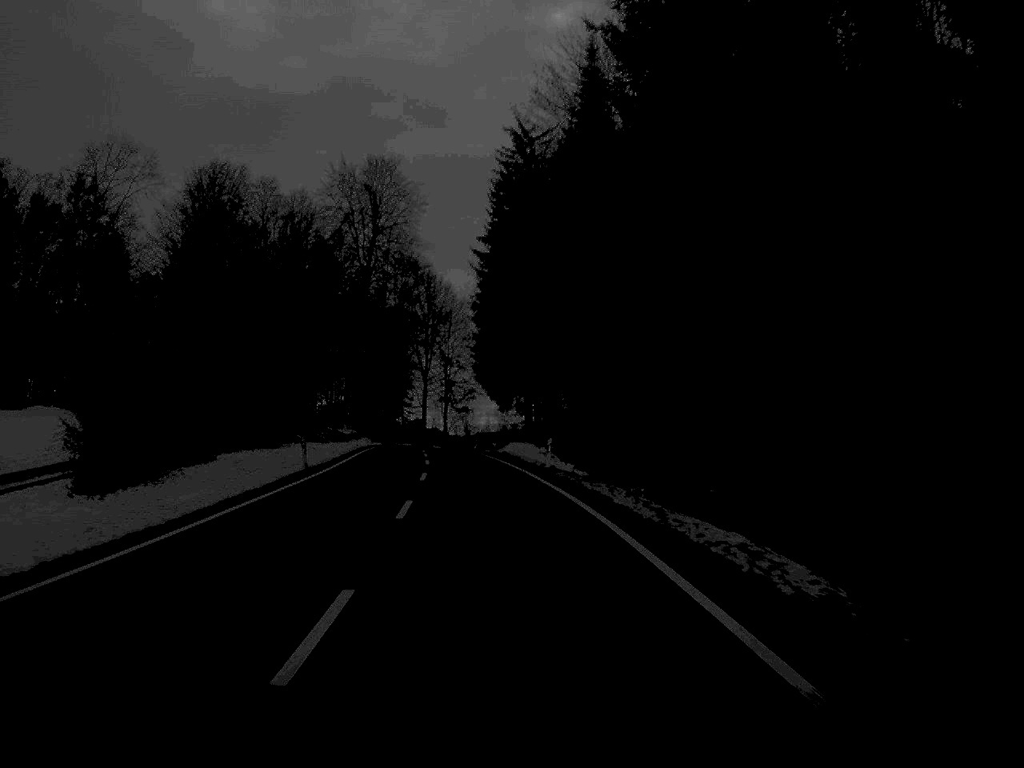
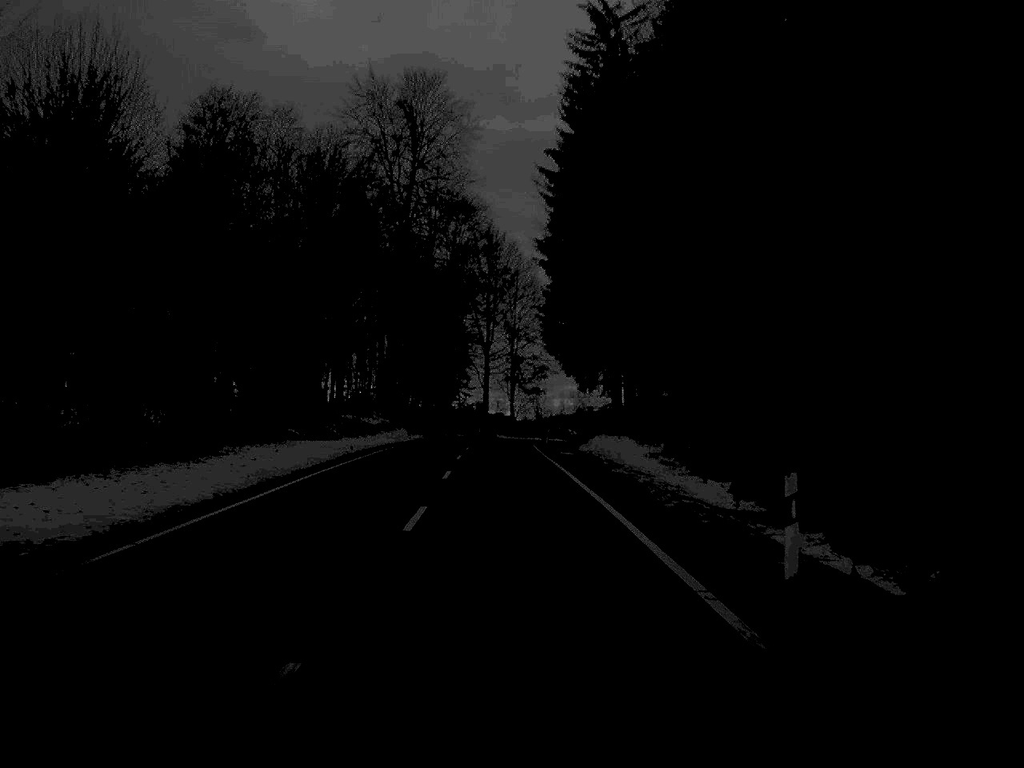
(-0.9, +27.4) m; -3°
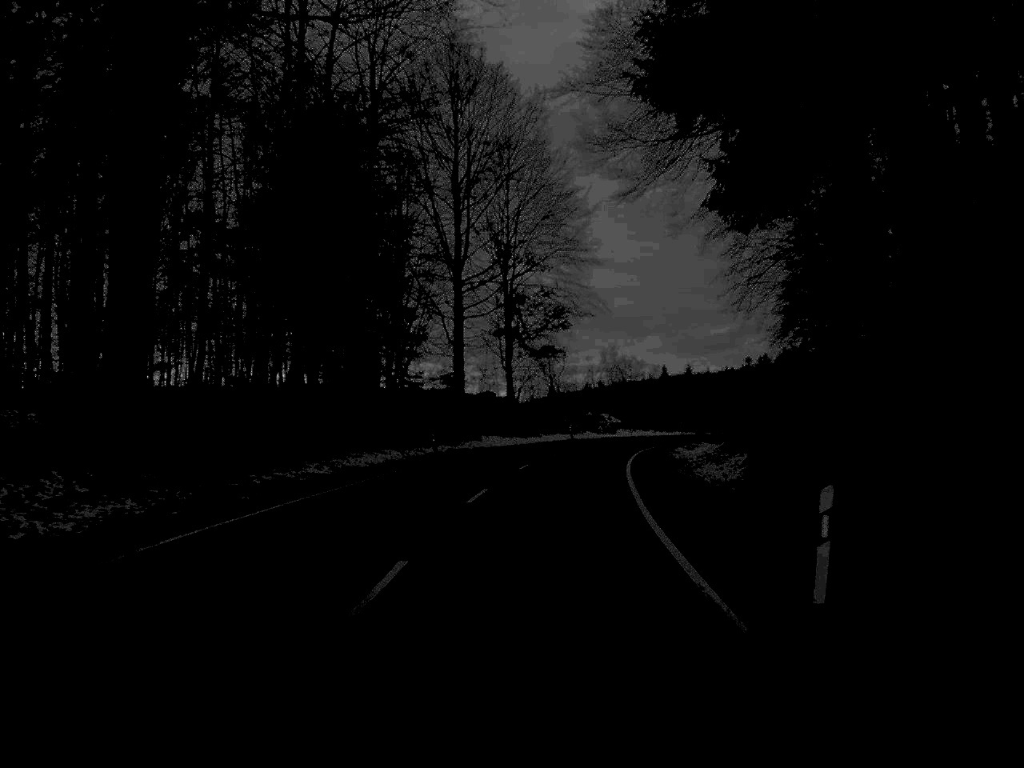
(-0.9, +66.2) m; +1°
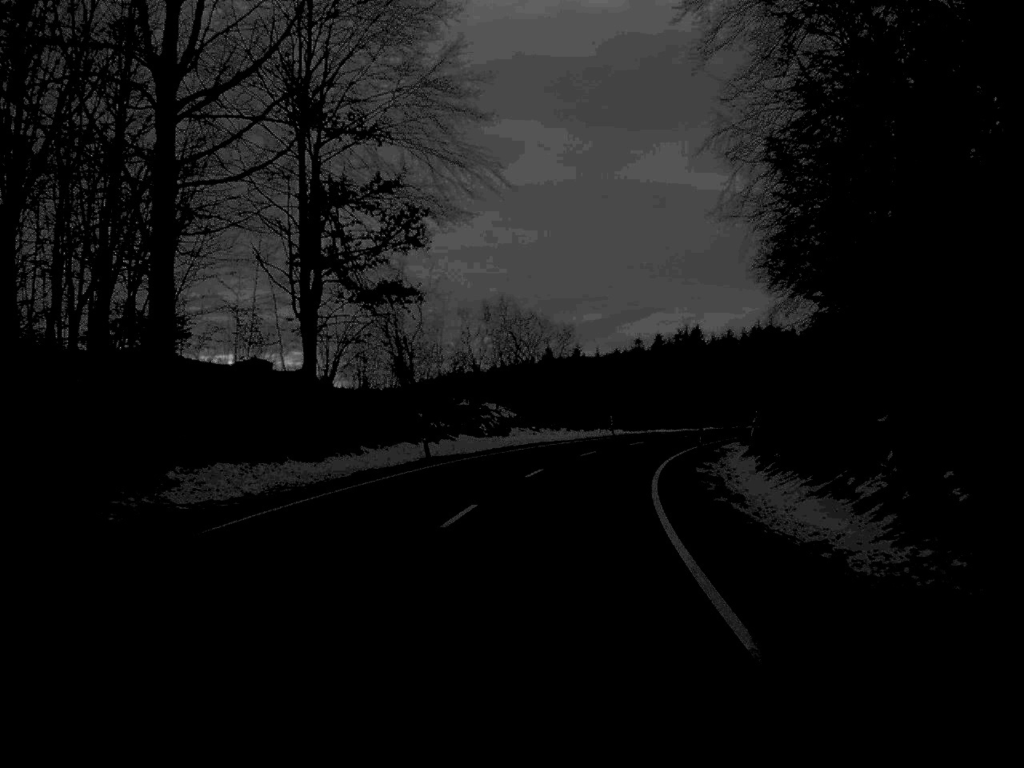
(+1.9, +40.5) m; +6°
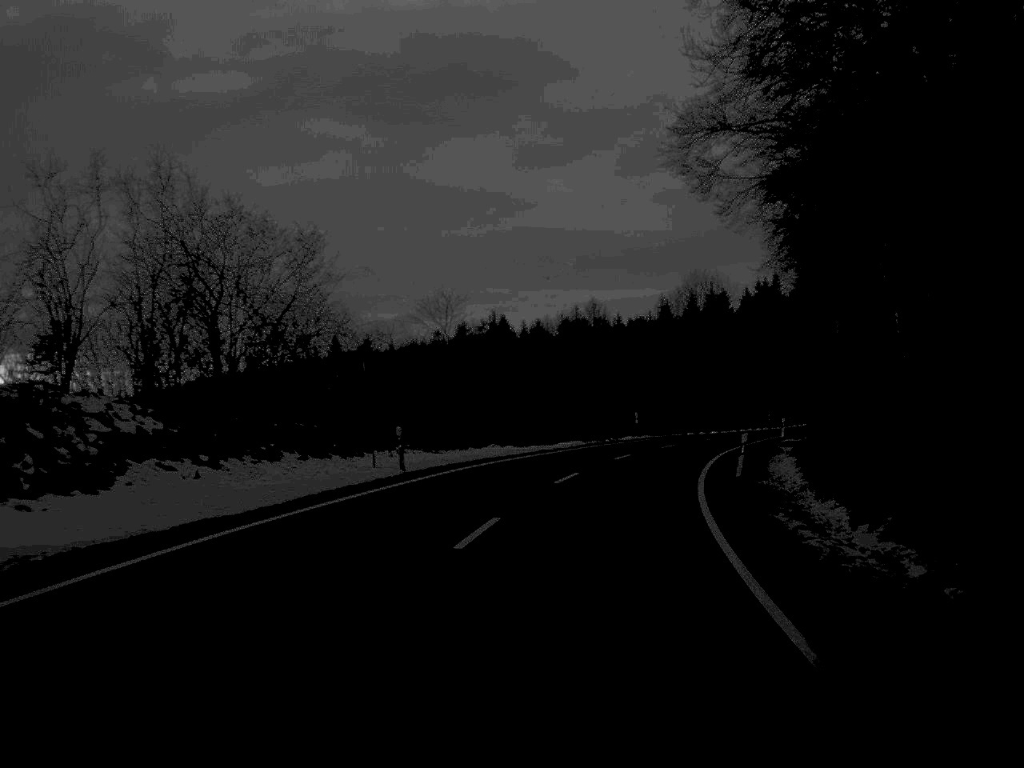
(+2.7, +38.2) m; +9°
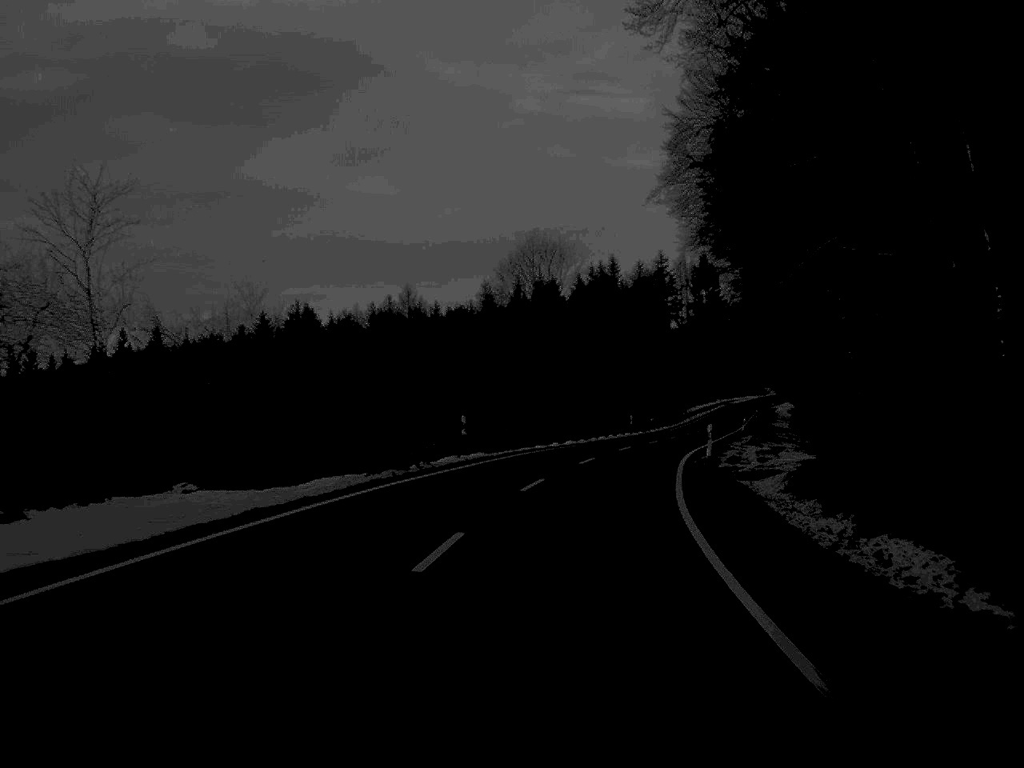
(+1.8, +25.5) m; +8°
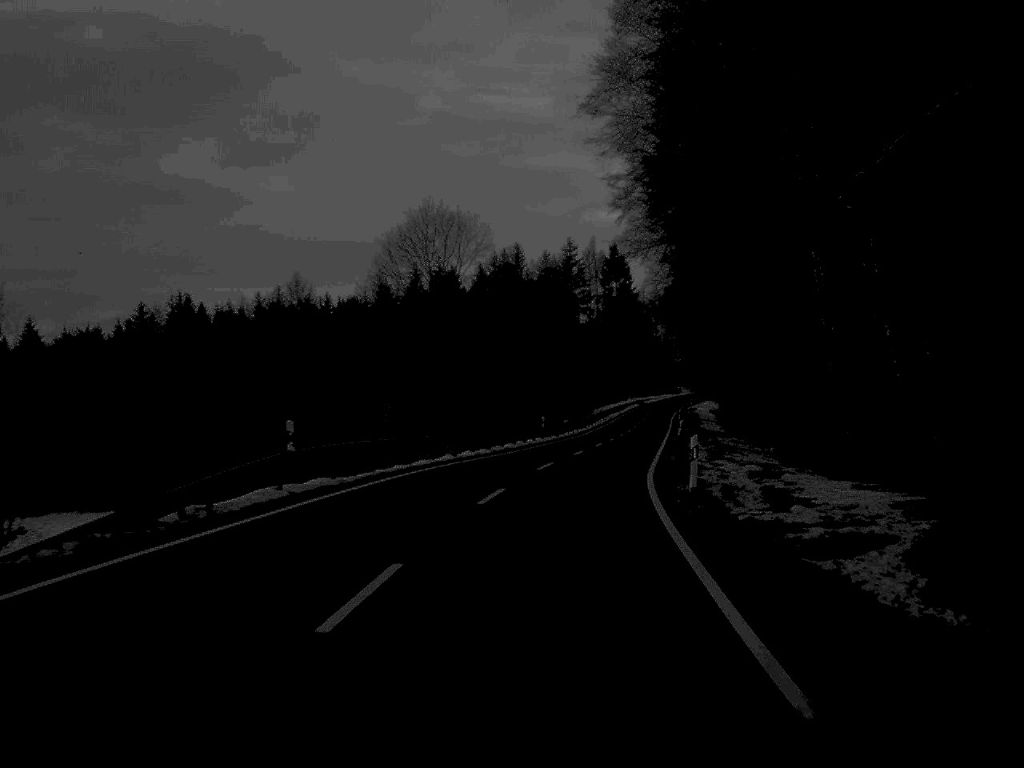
(+0.6, +15.0) m; +4°
